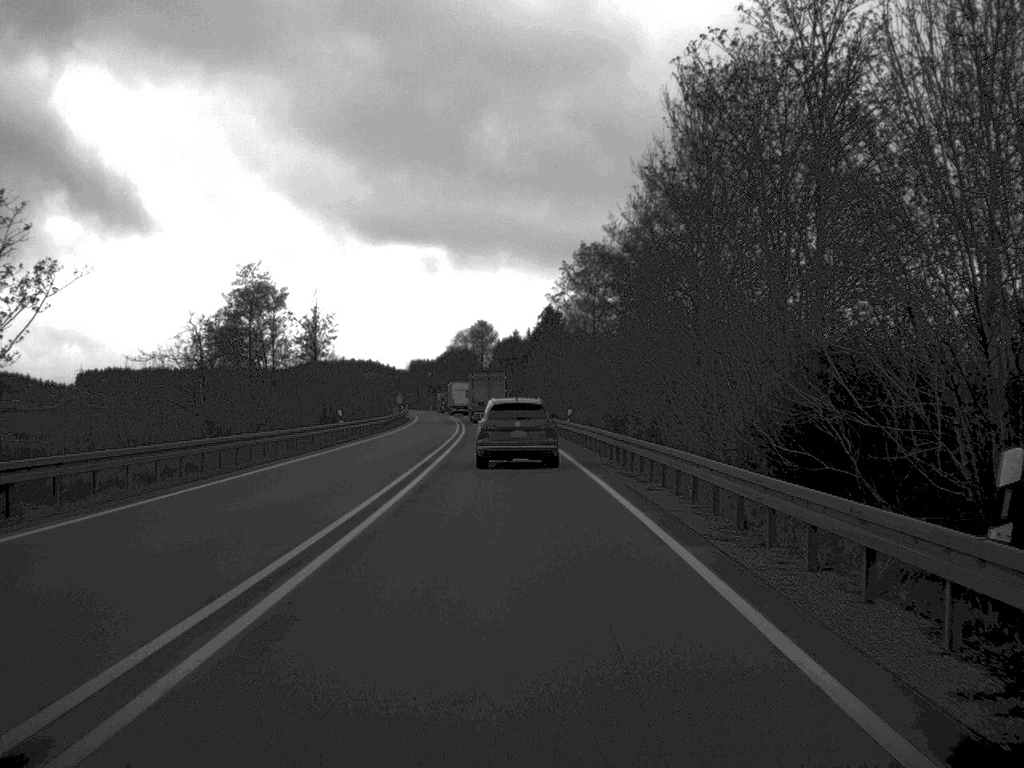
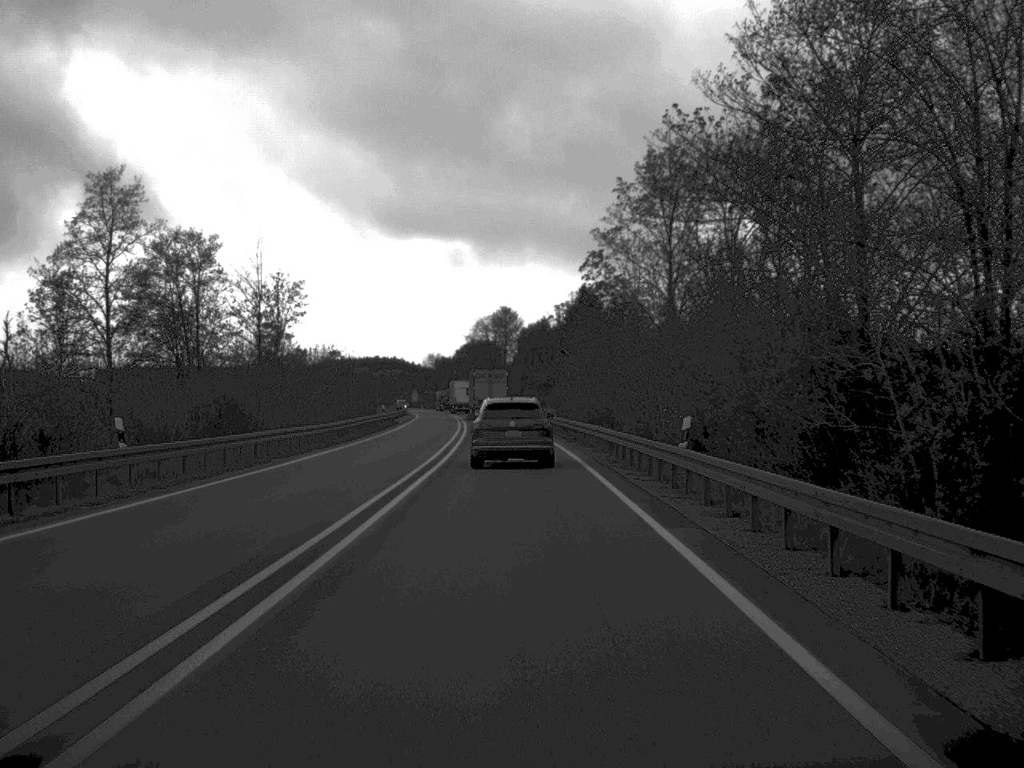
(-0.4, +33.9) m; -1°
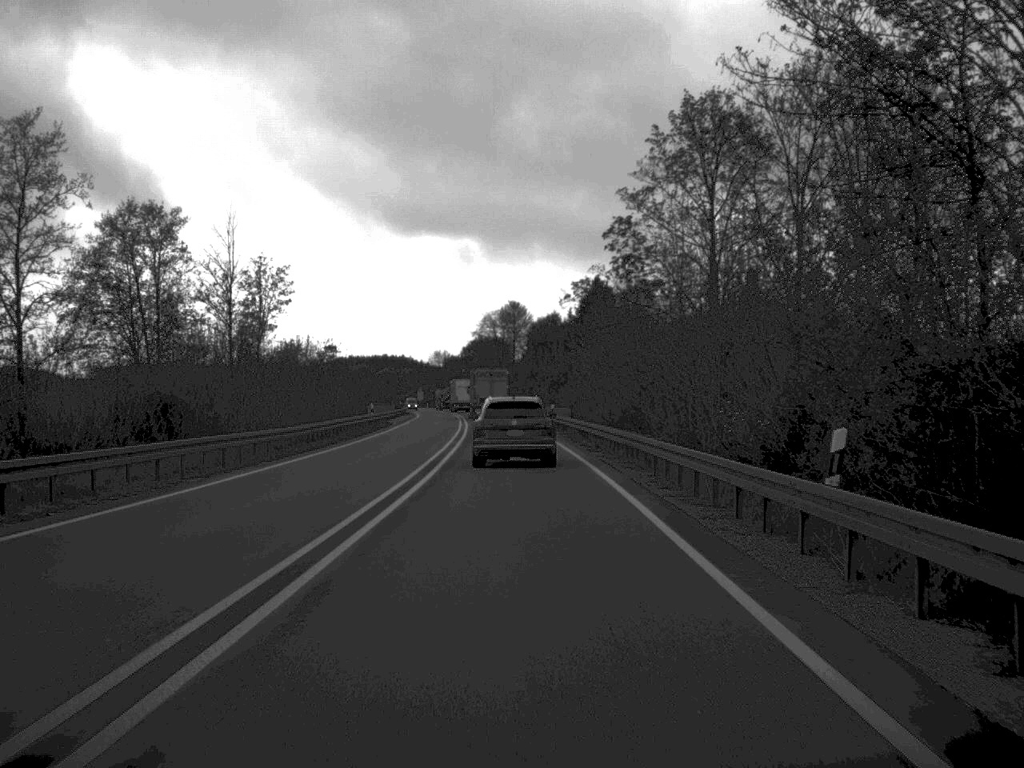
(0.0, +10.4) m; 0°
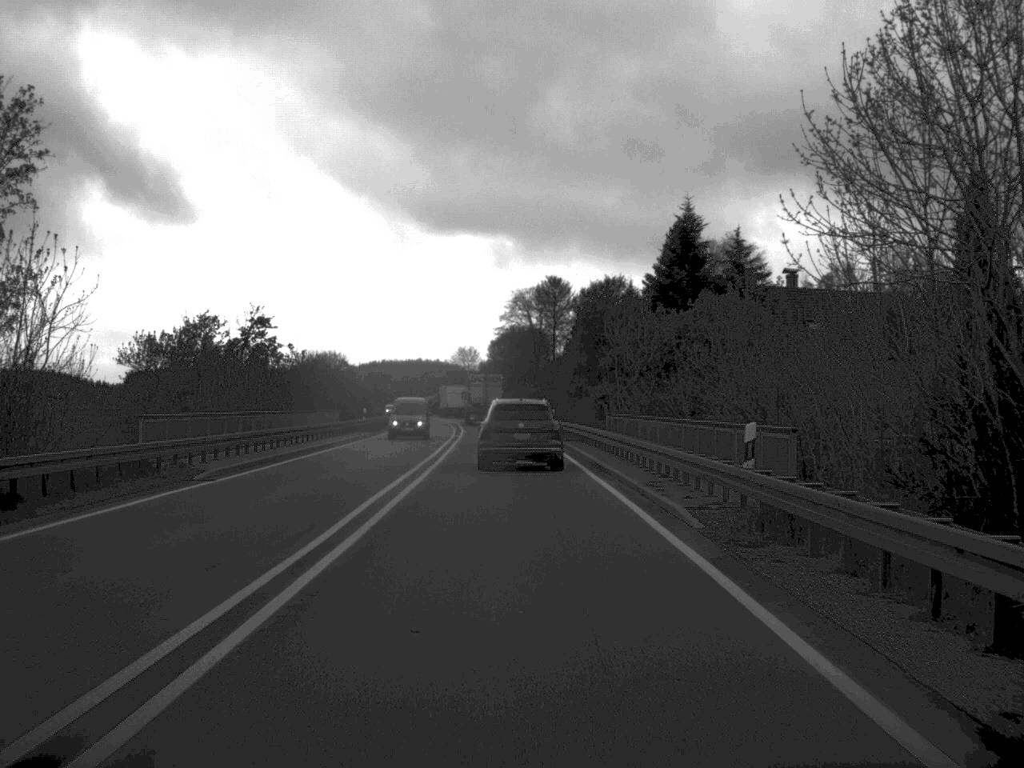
(-0.8, +53.8) m; -2°
